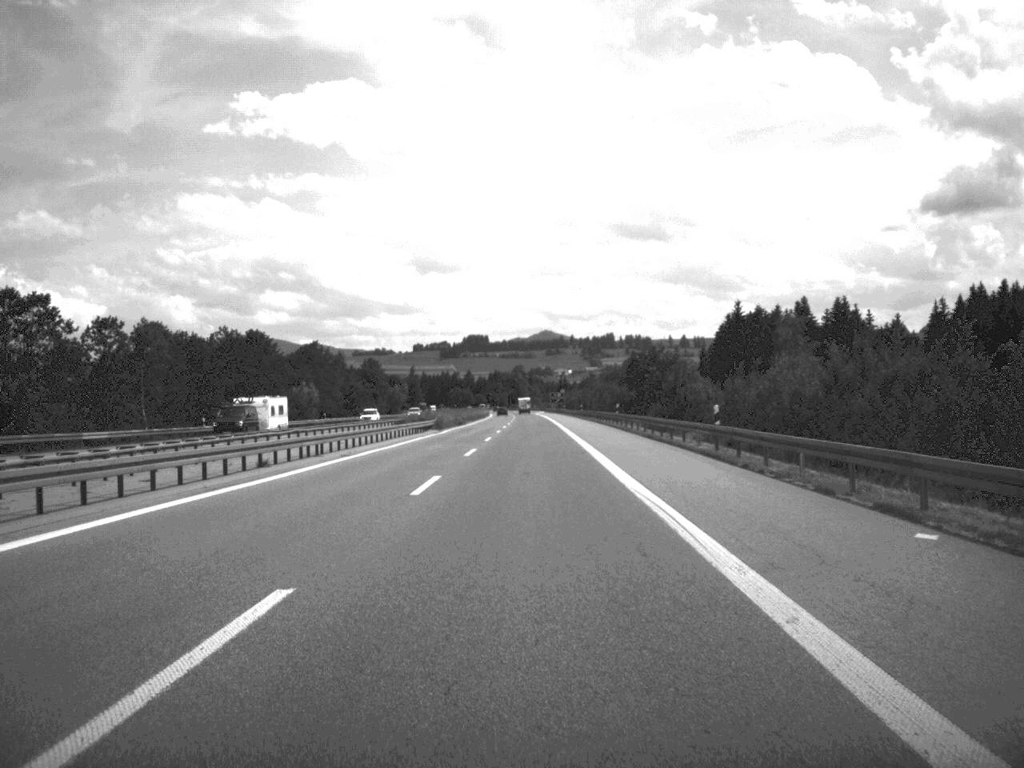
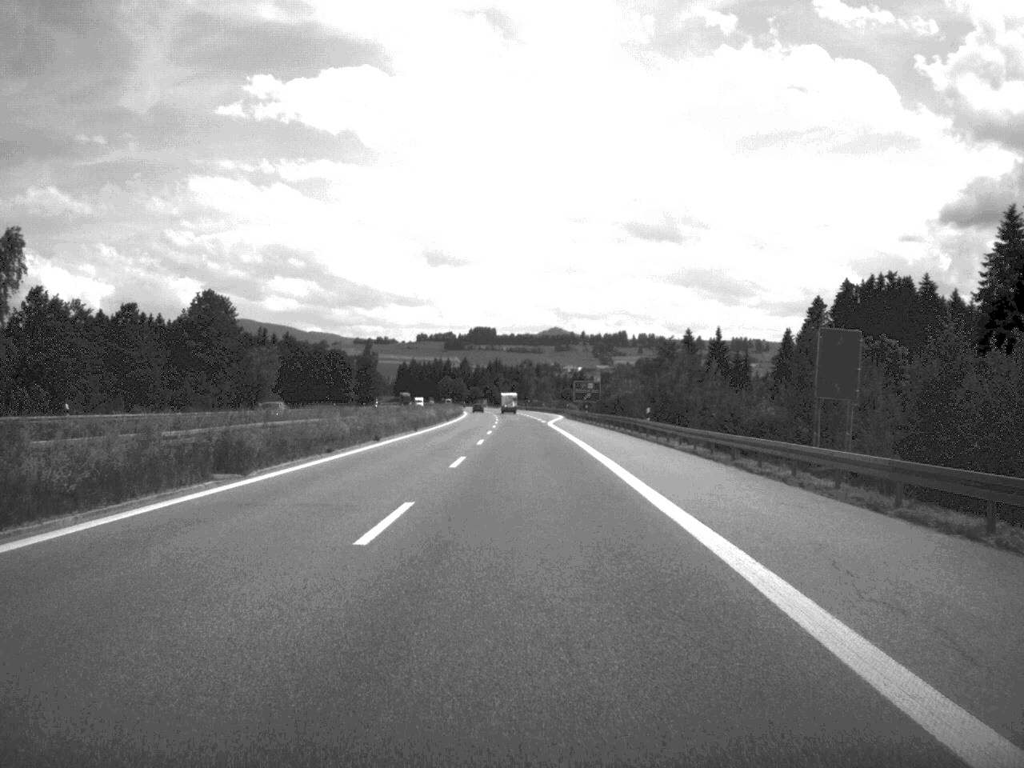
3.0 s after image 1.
(+0.4, +128.4) m; 0°
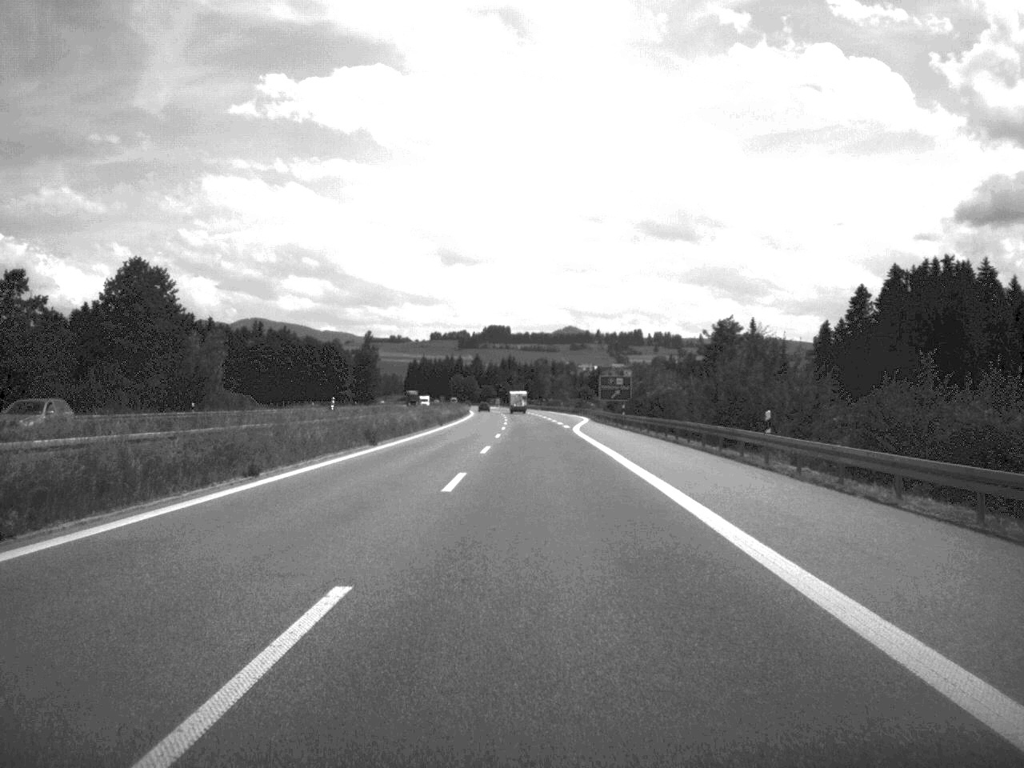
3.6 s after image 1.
(-0.1, +26.1) m; -1°
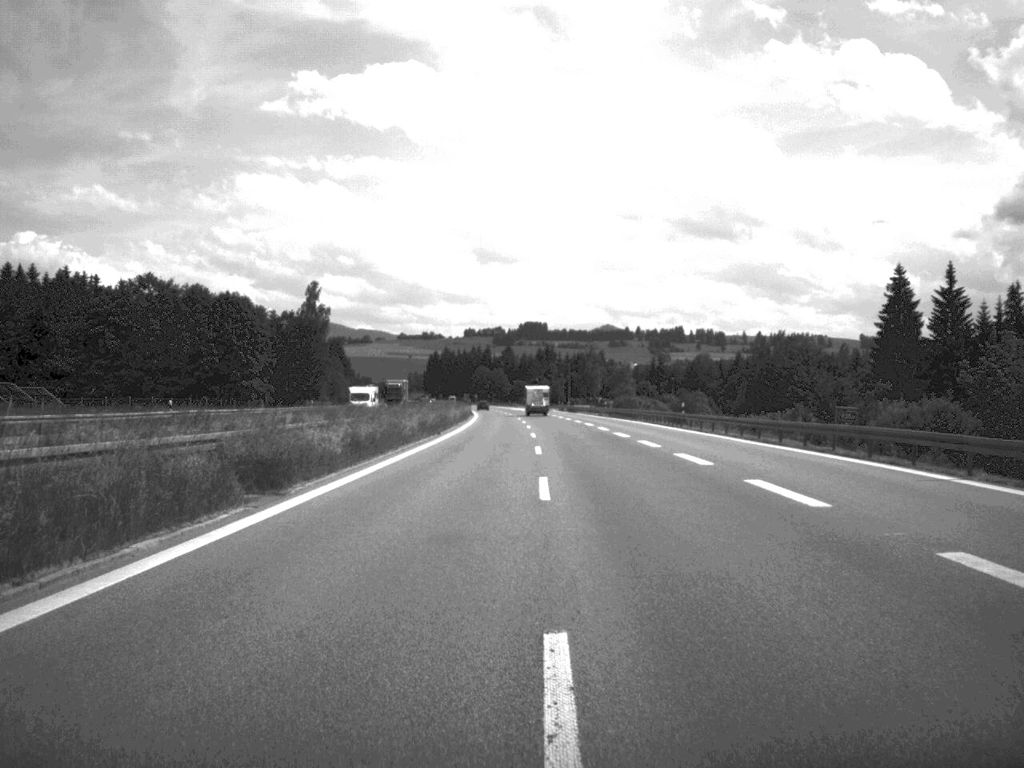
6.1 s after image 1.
(-1.7, +105.6) m; -2°
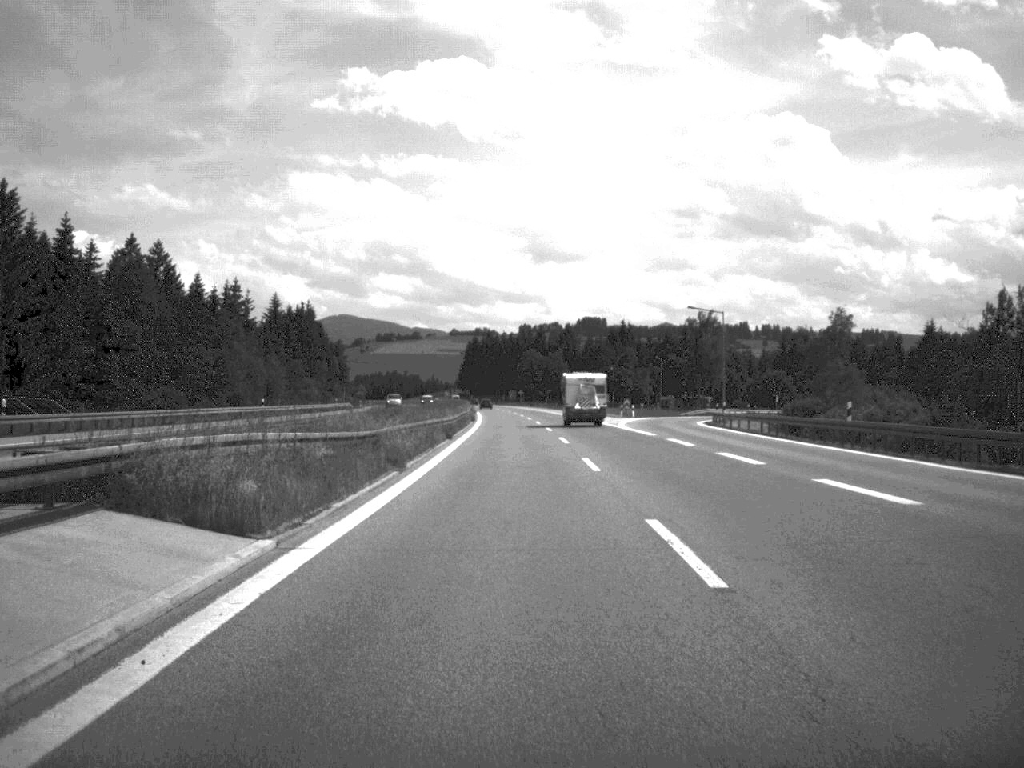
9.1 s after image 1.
(-2.9, +129.9) m; -3°
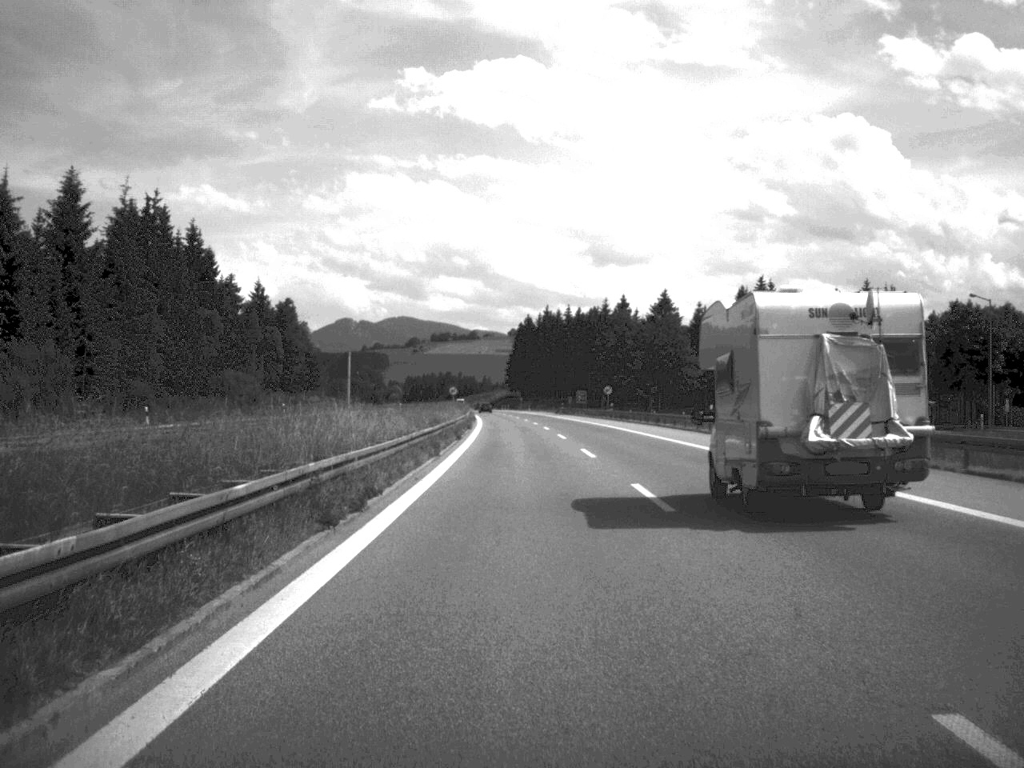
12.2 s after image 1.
(-3.1, +130.4) m; -3°
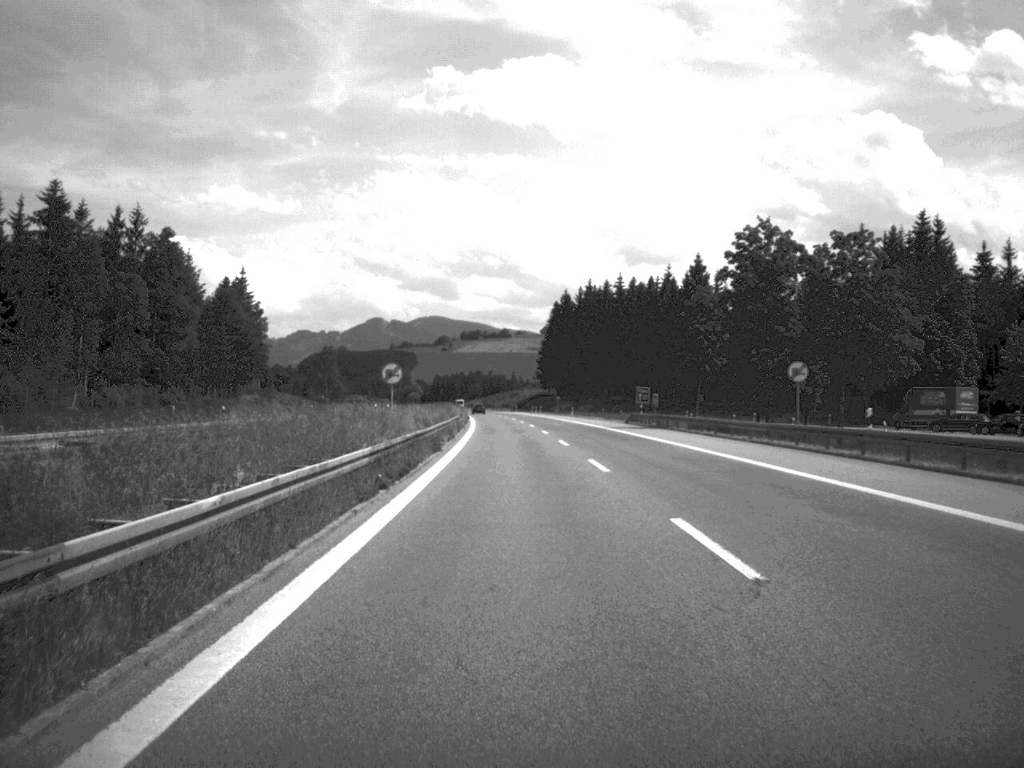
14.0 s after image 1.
(-1.0, +75.0) m; -2°
